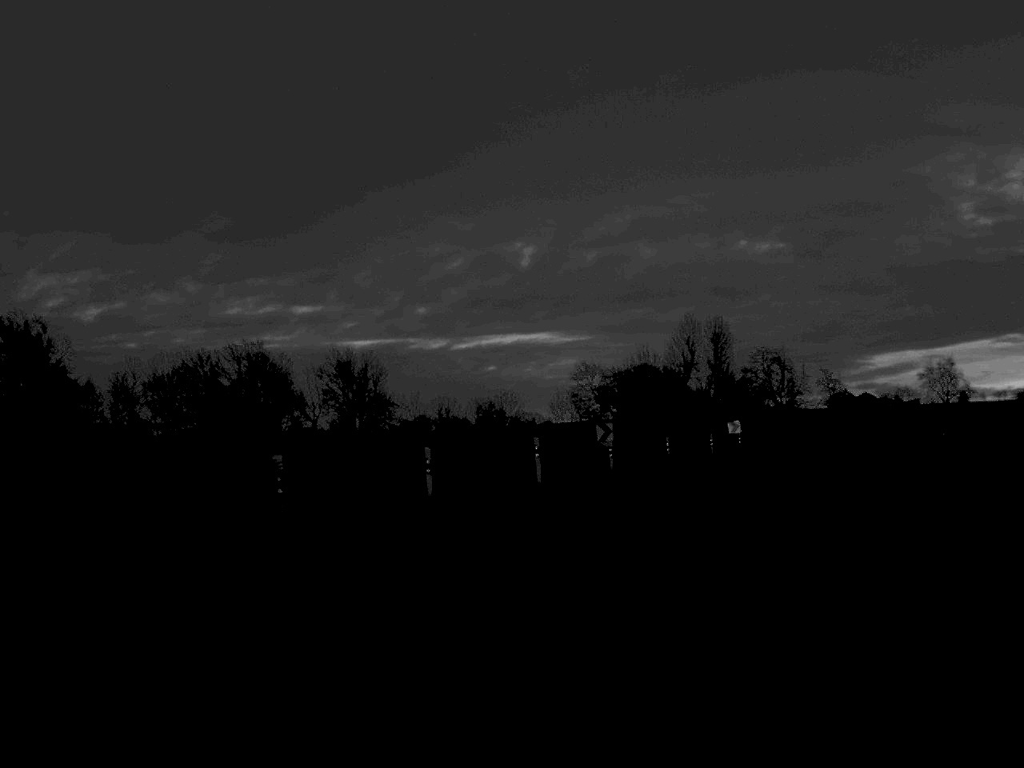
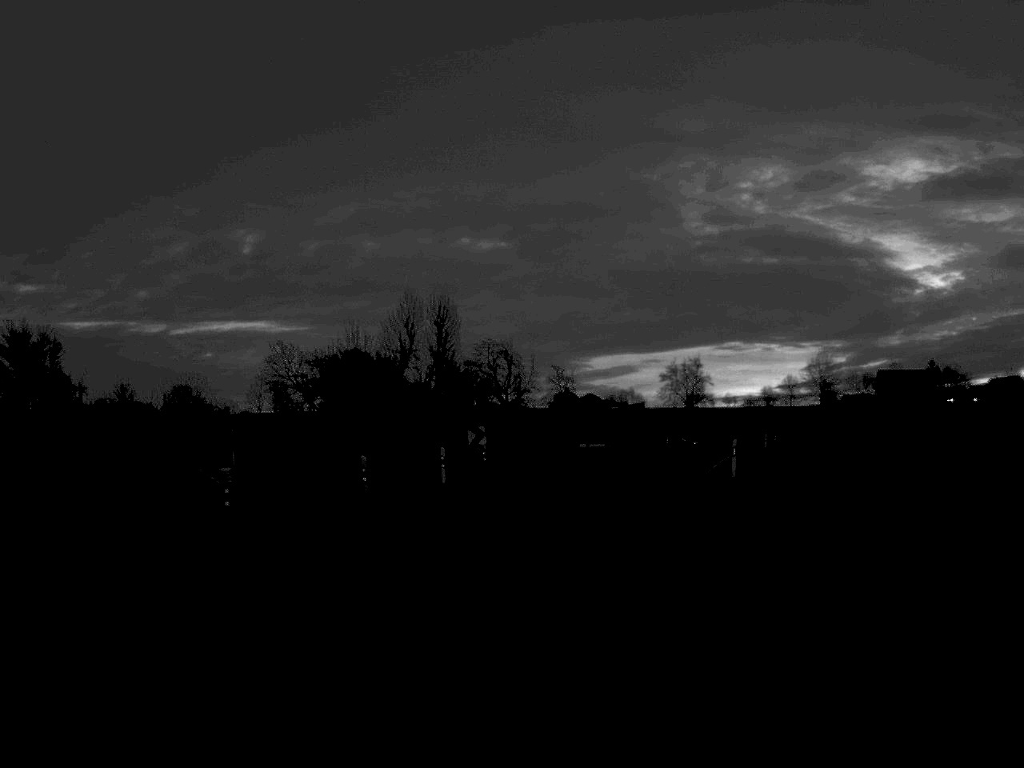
(+2.3, +20.4) m; +13°
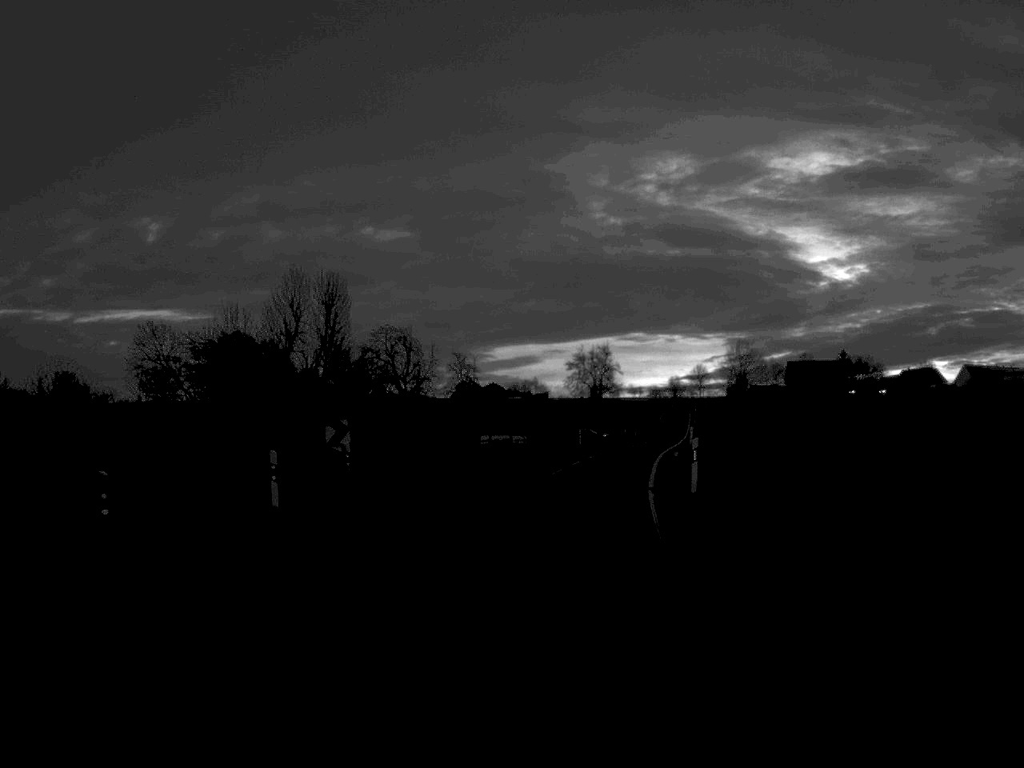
(+0.4, +9.8) m; +4°
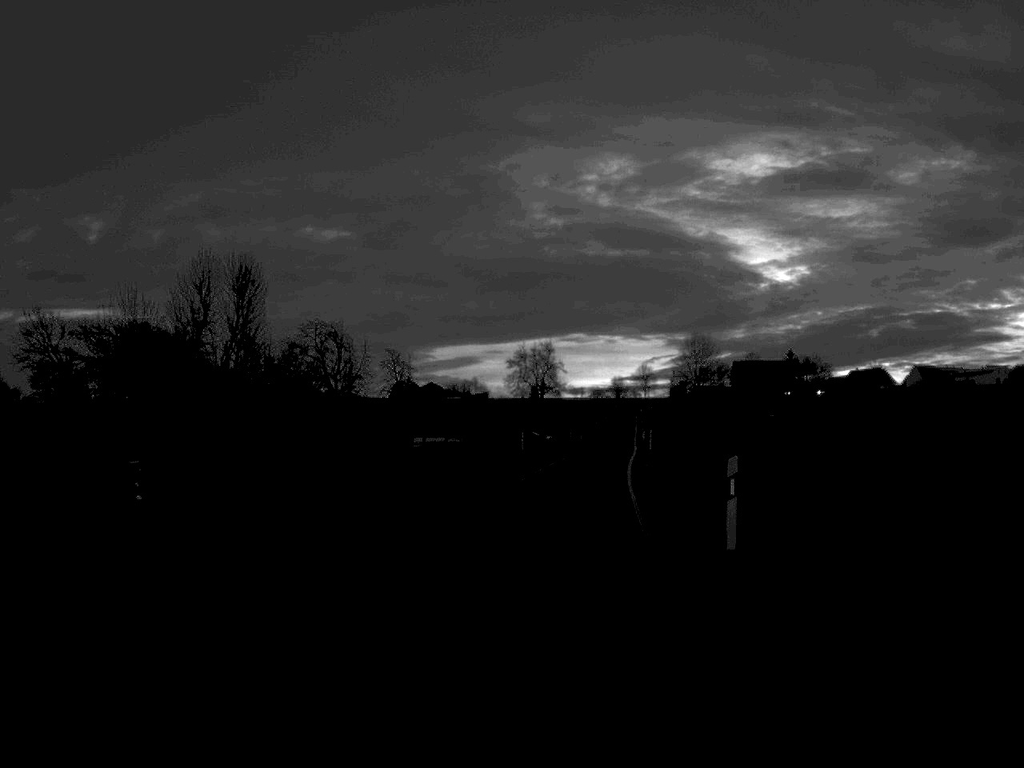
(+0.3, +10.6) m; +3°
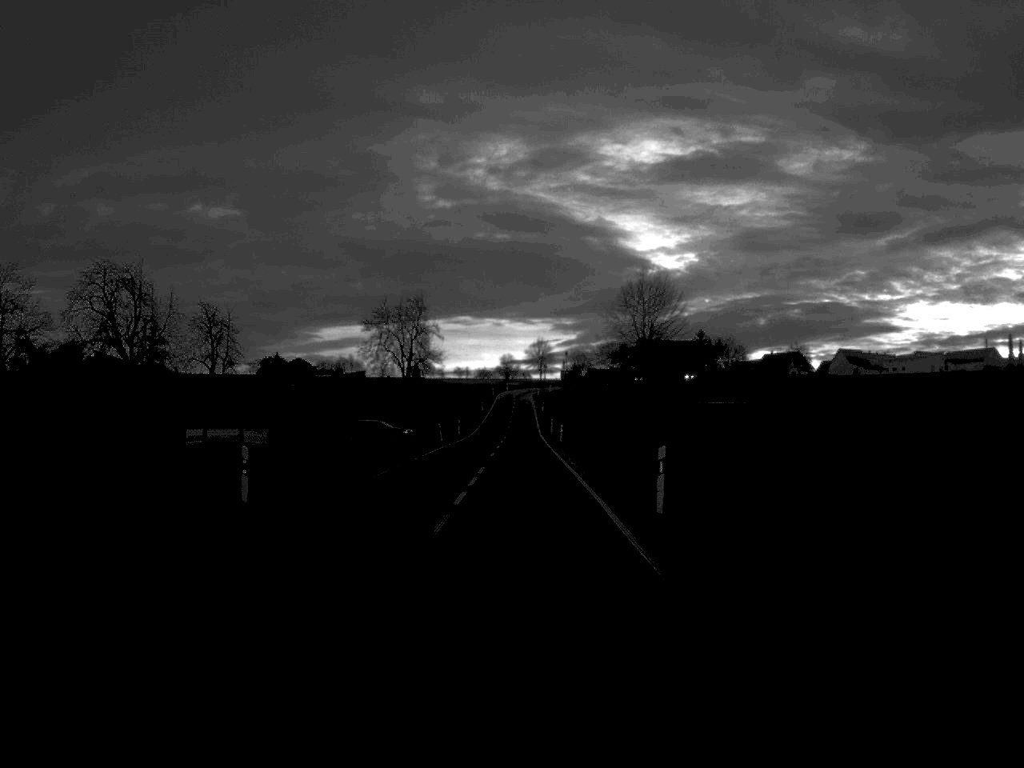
(+2.5, +47.0) m; +5°
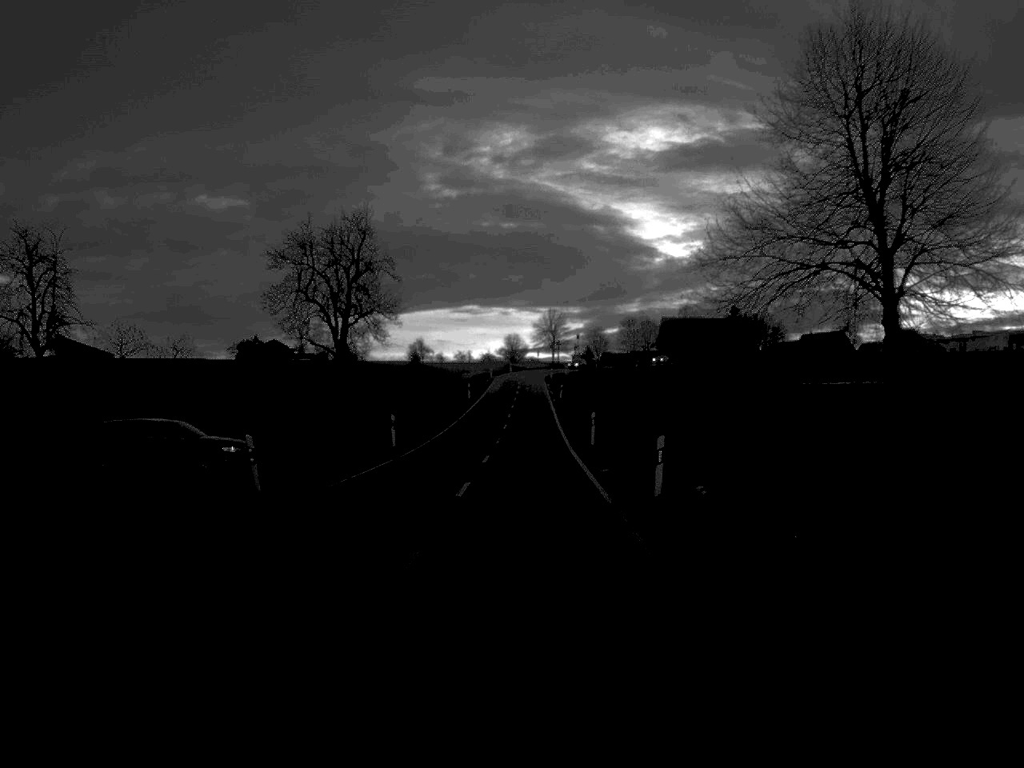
(-0.1, +50.1) m; 0°
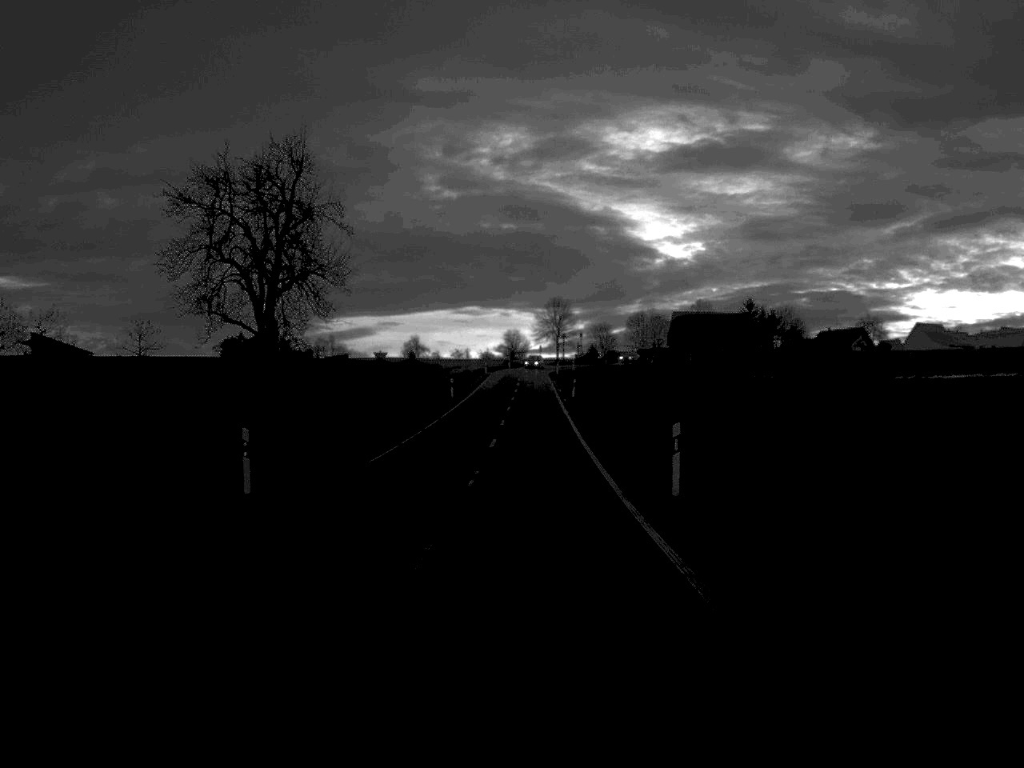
(0.0, +23.2) m; 0°
